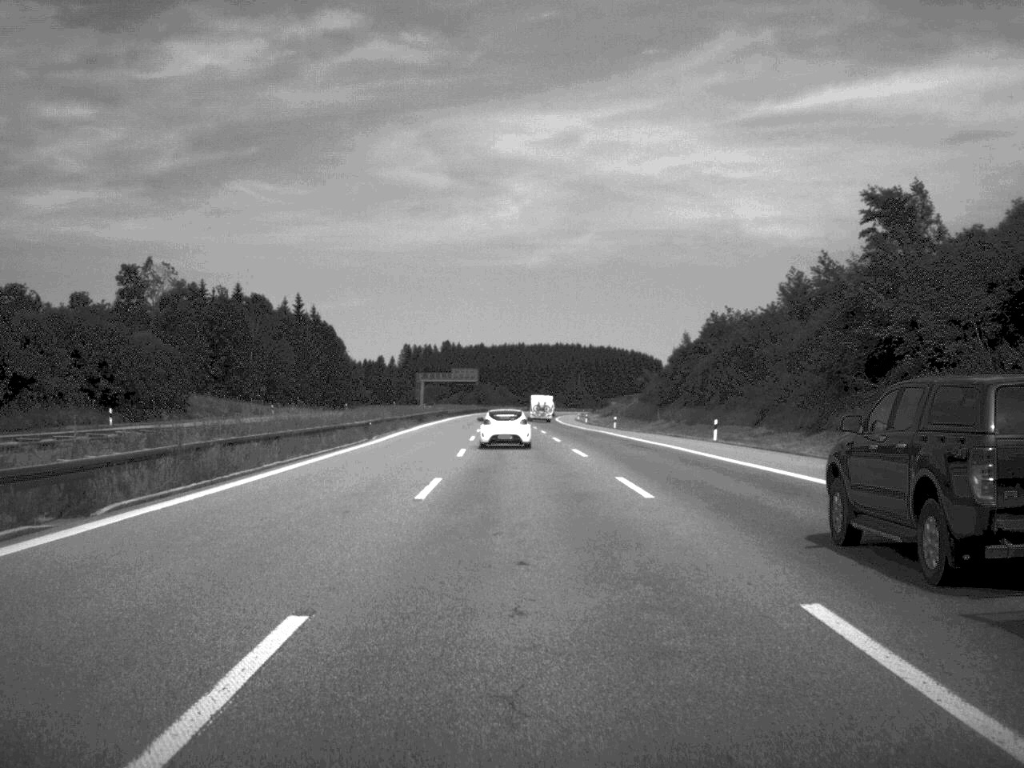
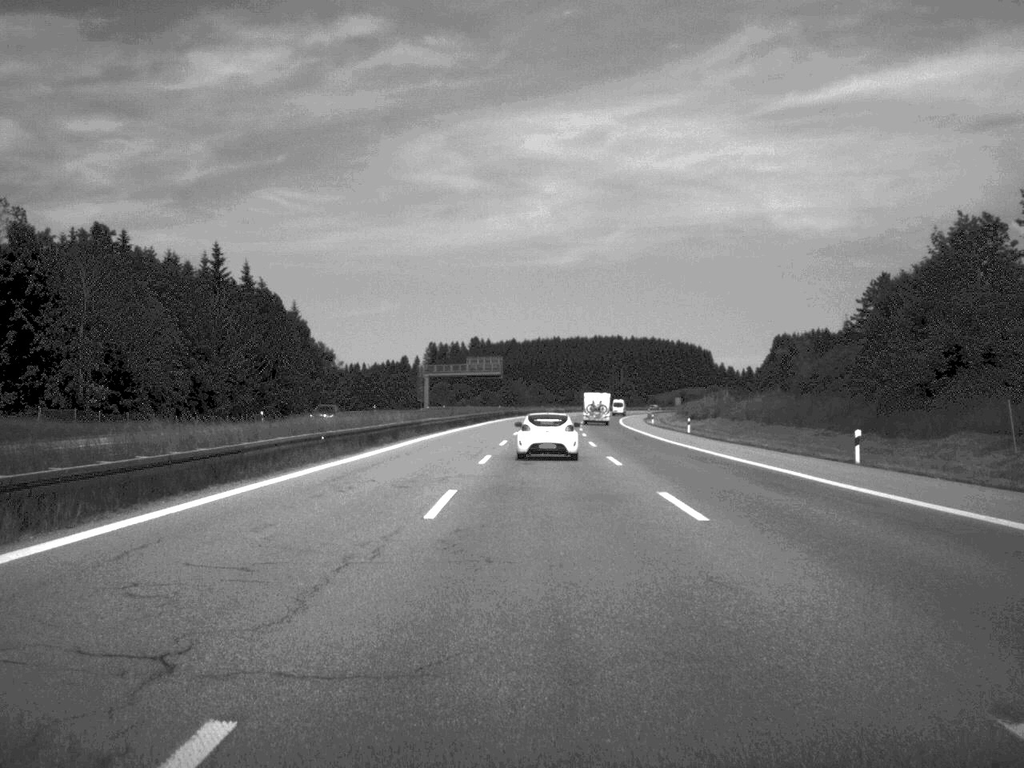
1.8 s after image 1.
(-1.2, +72.3) m; -2°
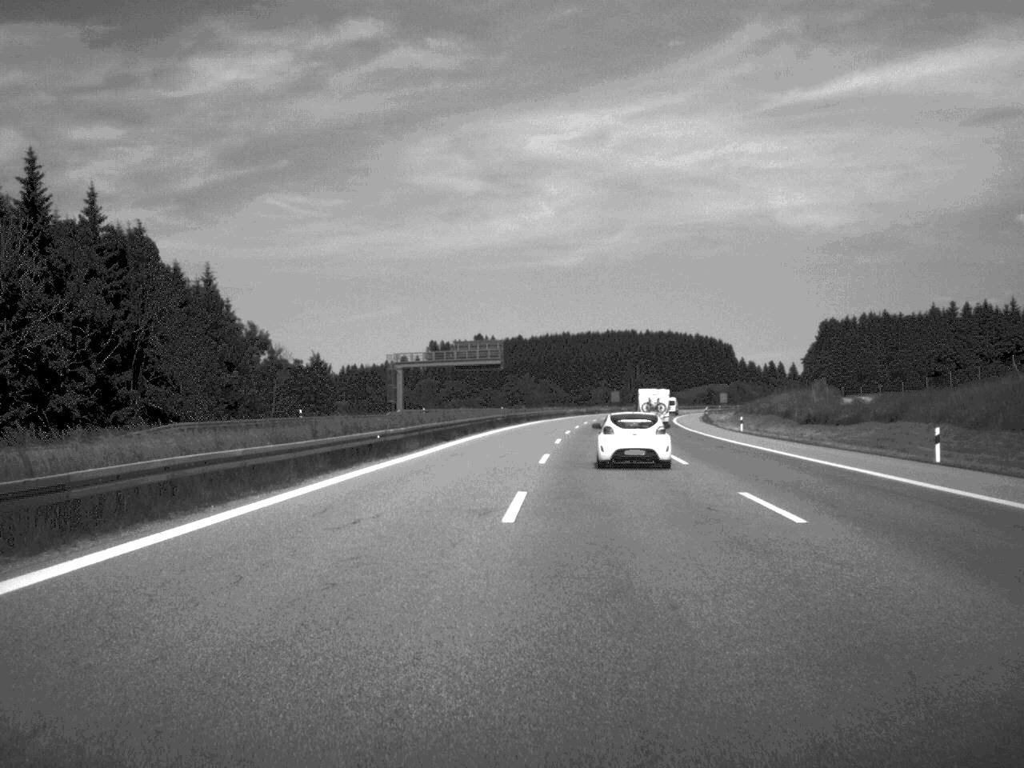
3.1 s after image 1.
(-0.3, +52.7) m; 0°
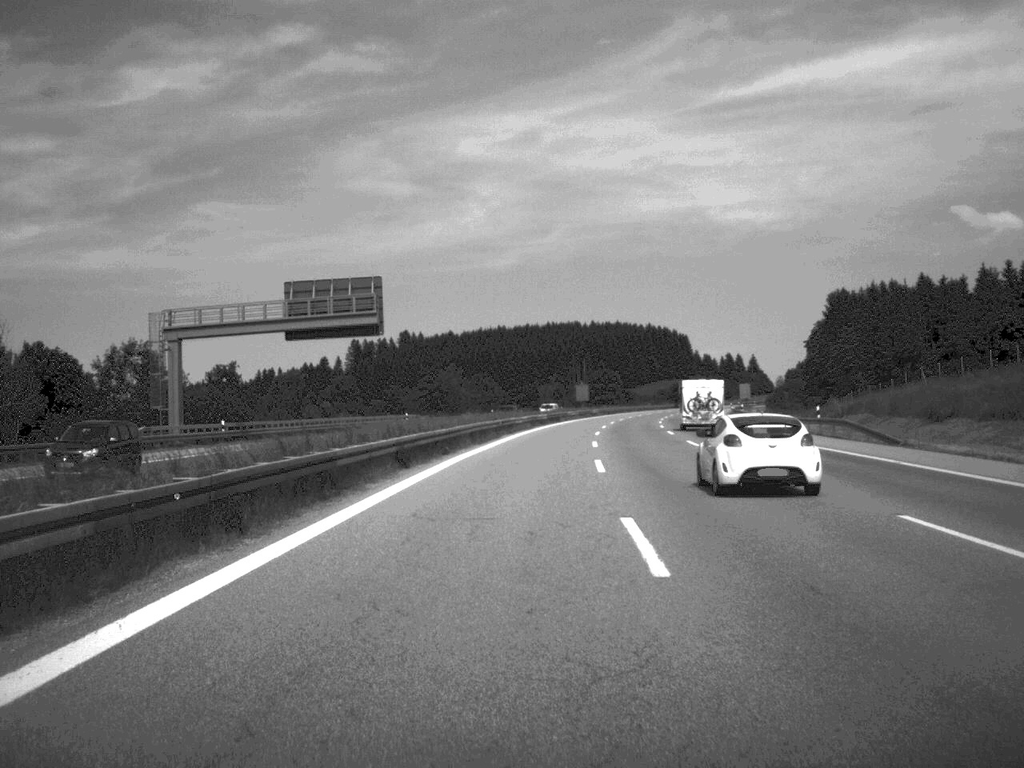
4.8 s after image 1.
(+1.6, +74.0) m; +3°
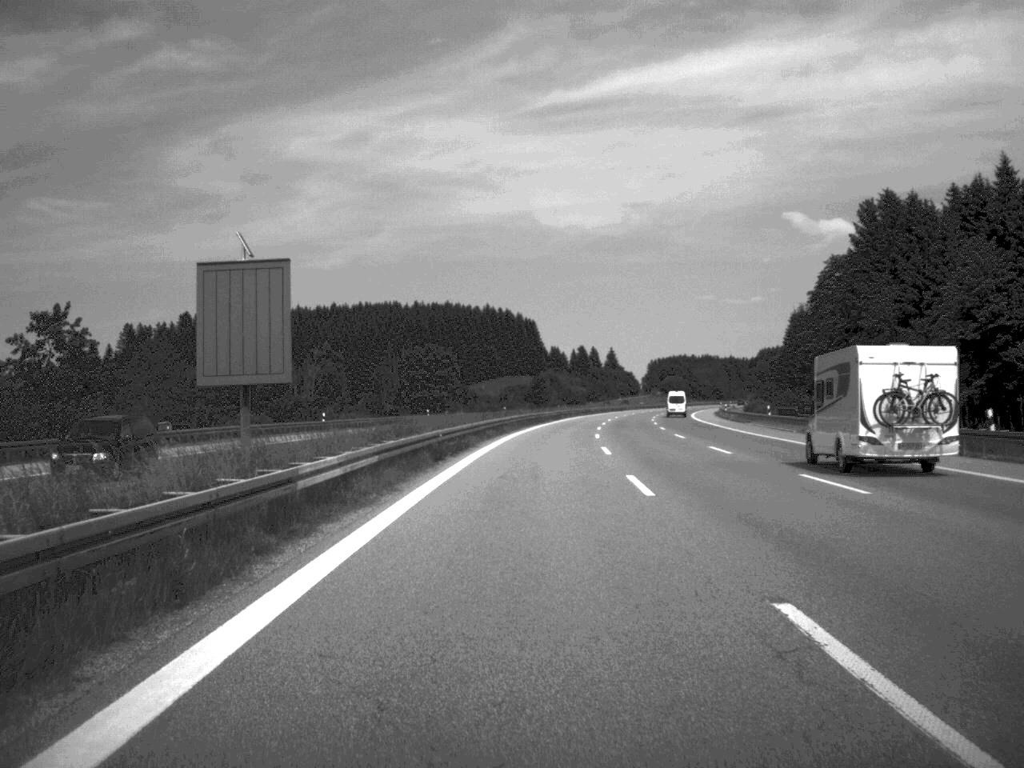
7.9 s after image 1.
(+8.3, +128.2) m; +8°
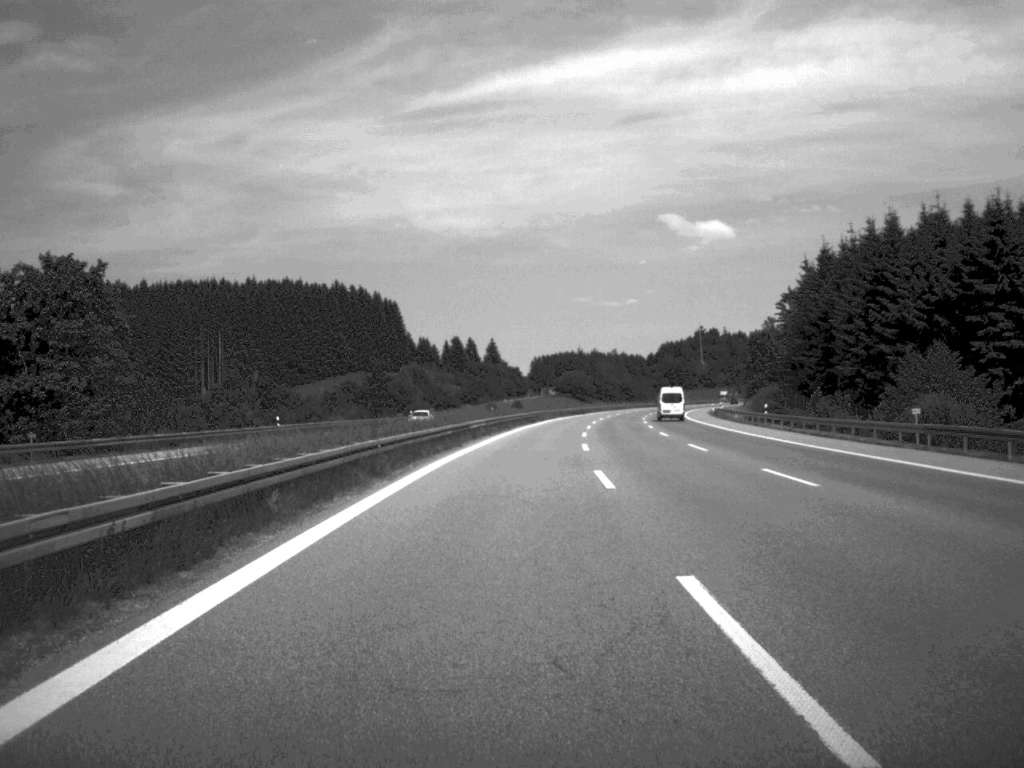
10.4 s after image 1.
(+5.1, +102.2) m; +5°
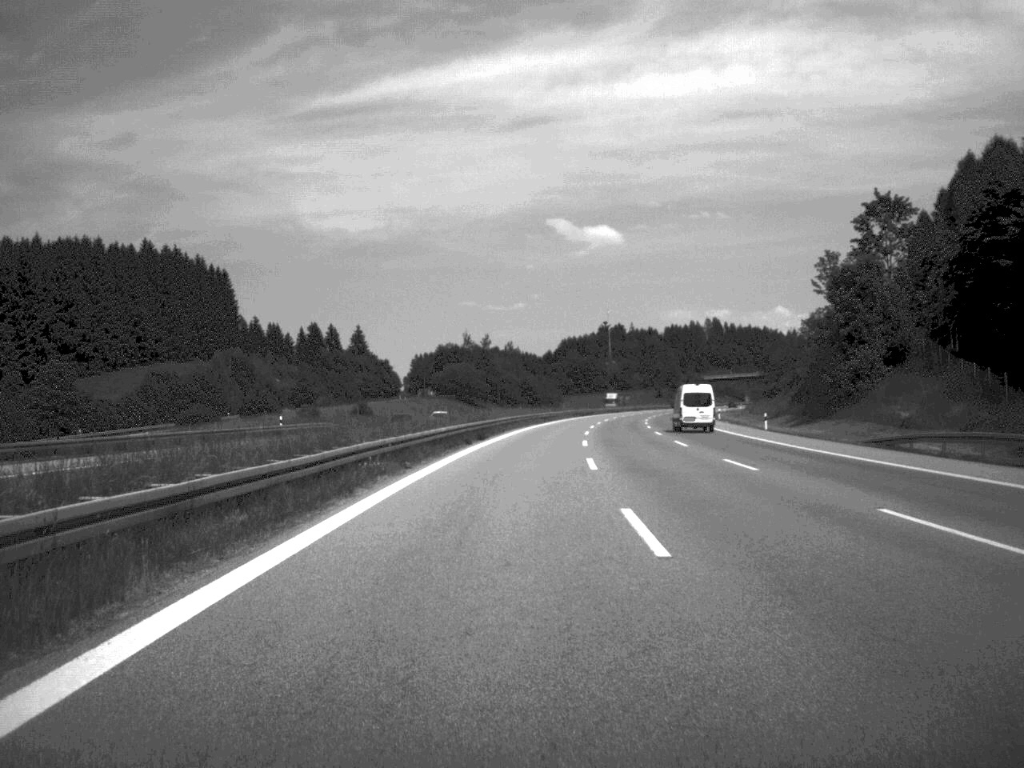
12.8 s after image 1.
(+3.9, +96.8) m; +5°
